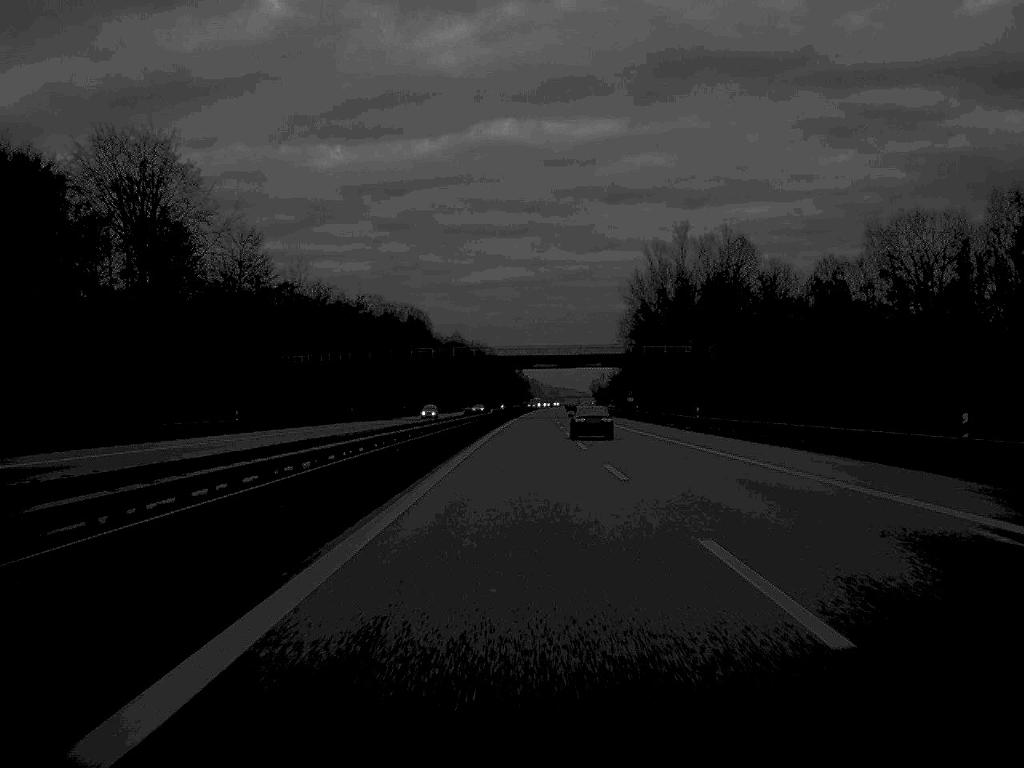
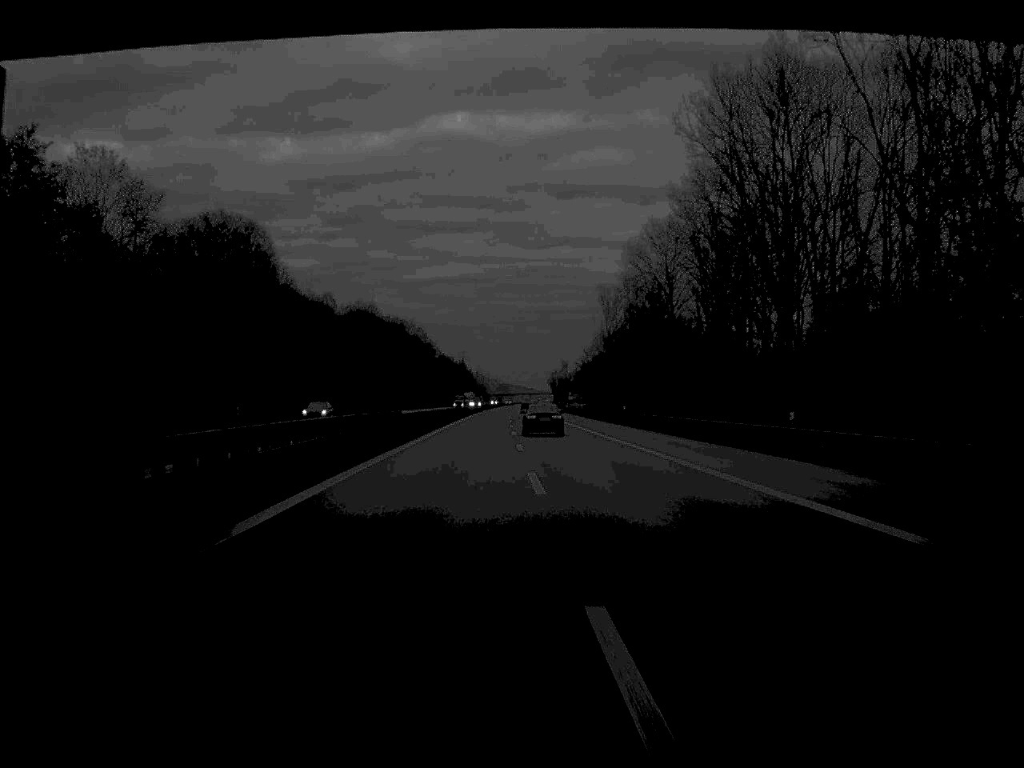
(+2.3, +129.9) m; +2°
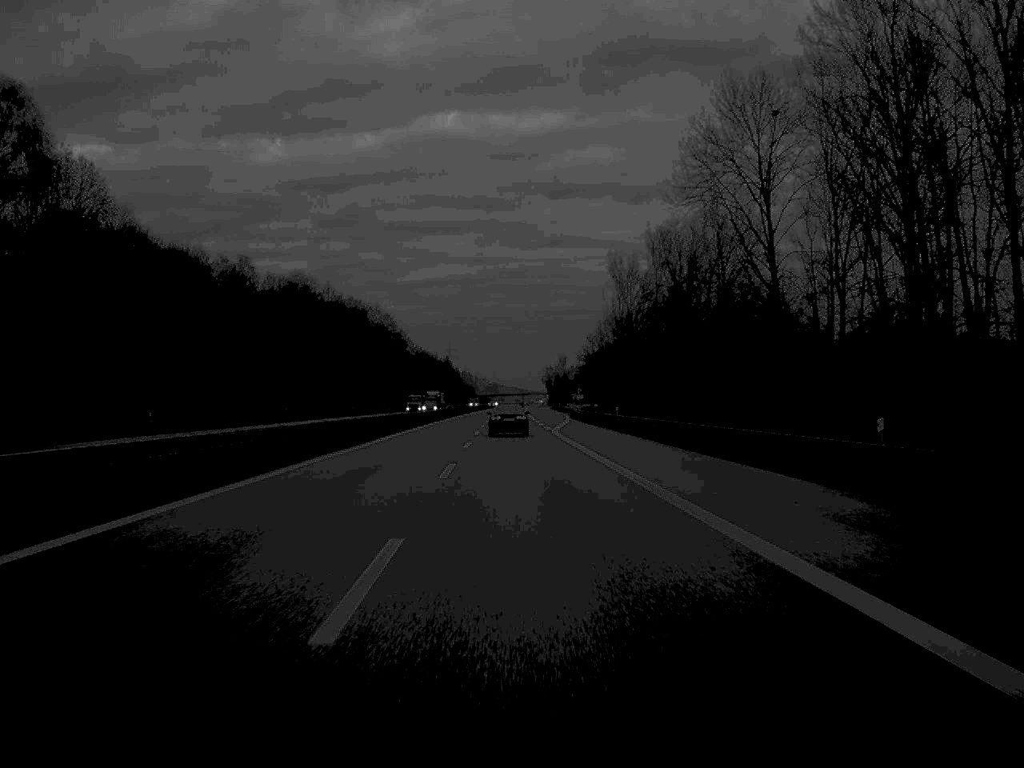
(+0.4, +66.5) m; 0°
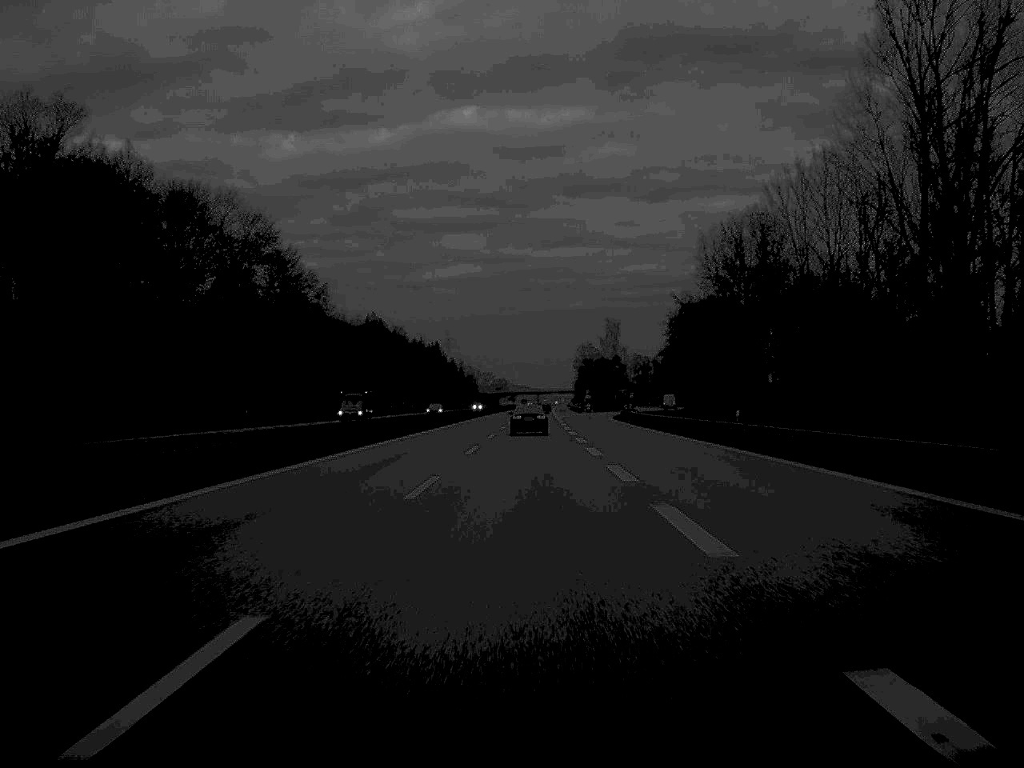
(-1.8, +166.3) m; -1°
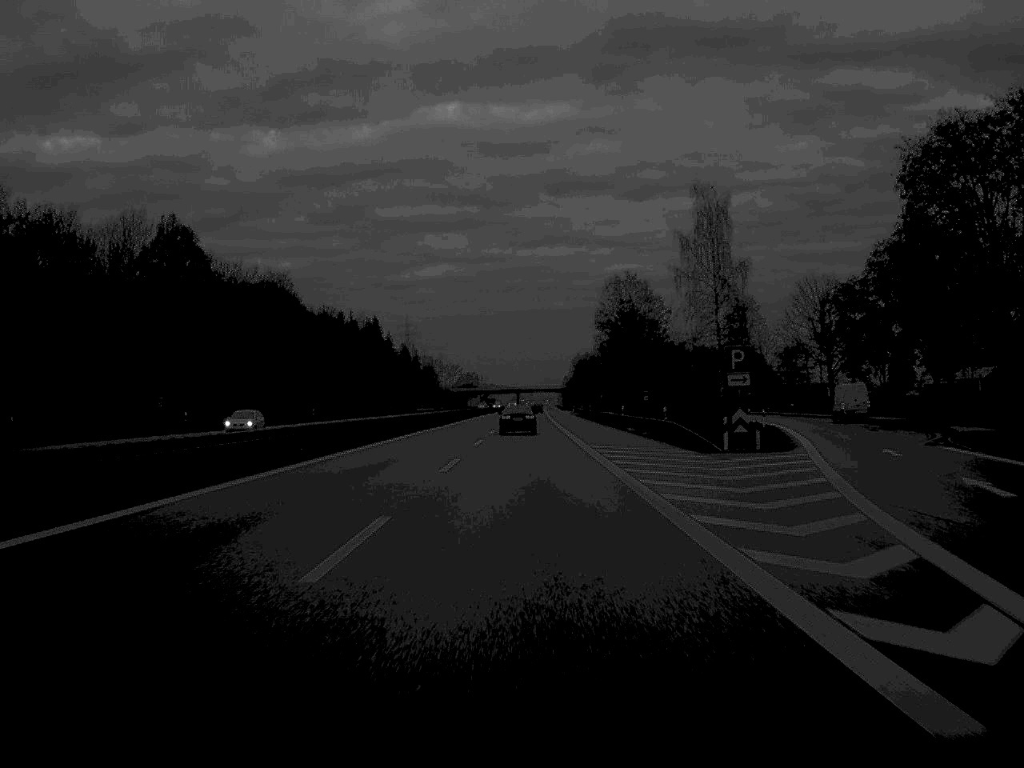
(+1.2, +134.6) m; +1°
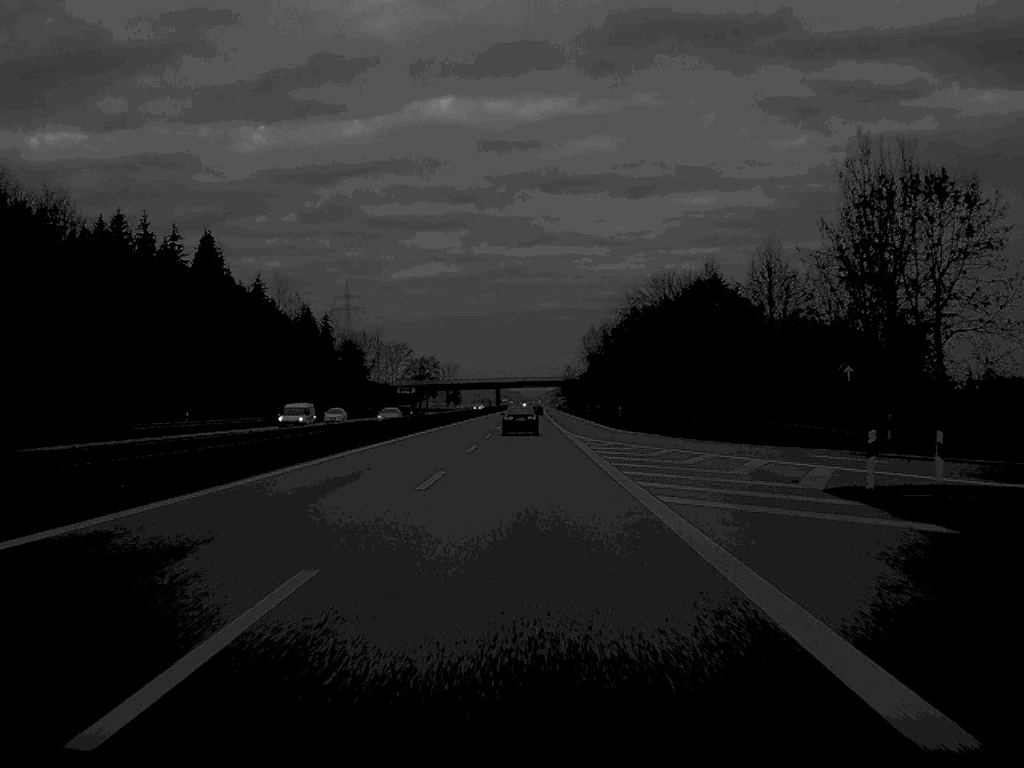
(+0.9, +166.4) m; +1°
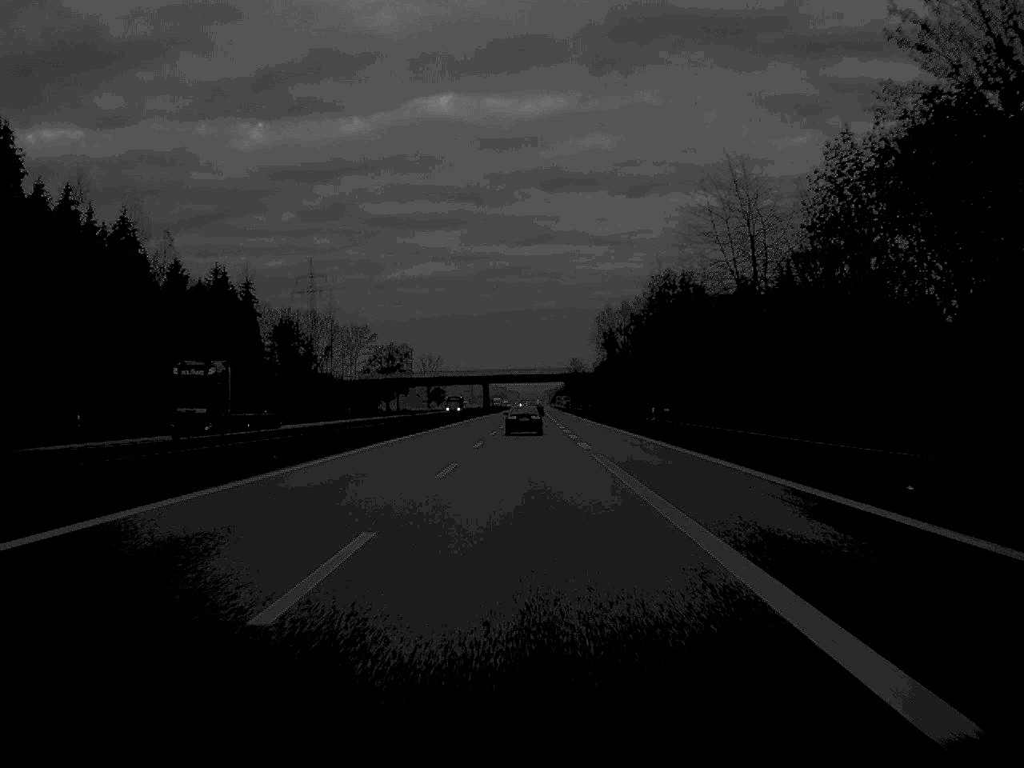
(+0.1, +68.1) m; 0°
